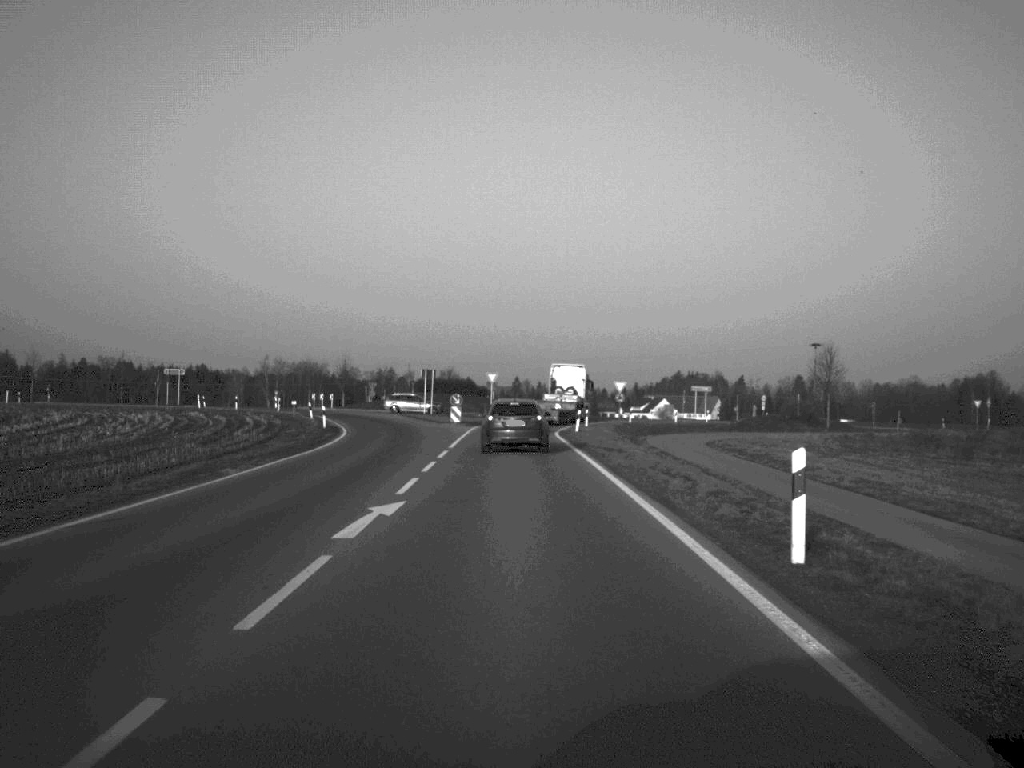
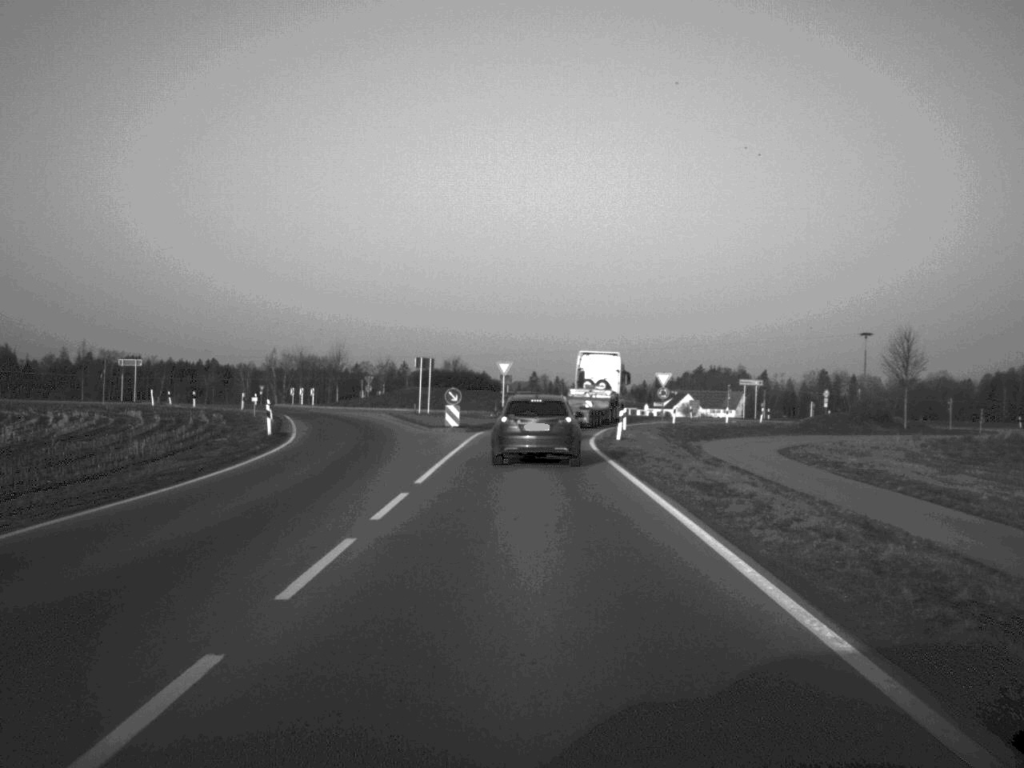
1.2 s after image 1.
(-0.1, +16.9) m; -1°
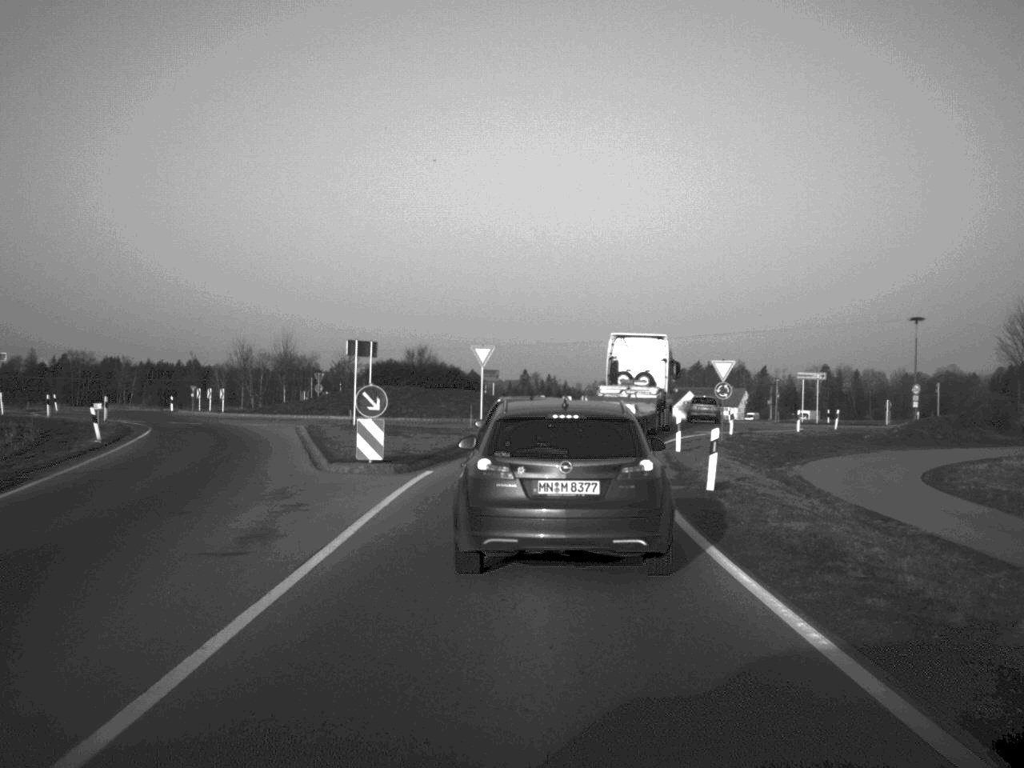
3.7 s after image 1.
(+0.1, +23.4) m; 0°
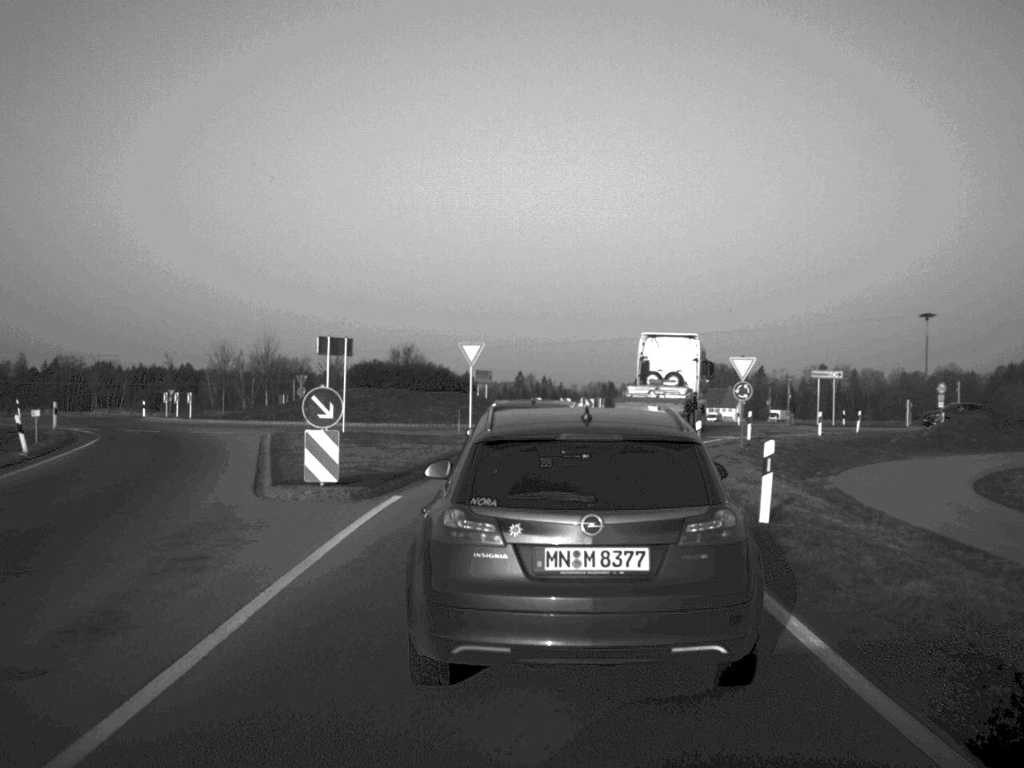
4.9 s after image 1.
(0.0, +5.2) m; 0°
